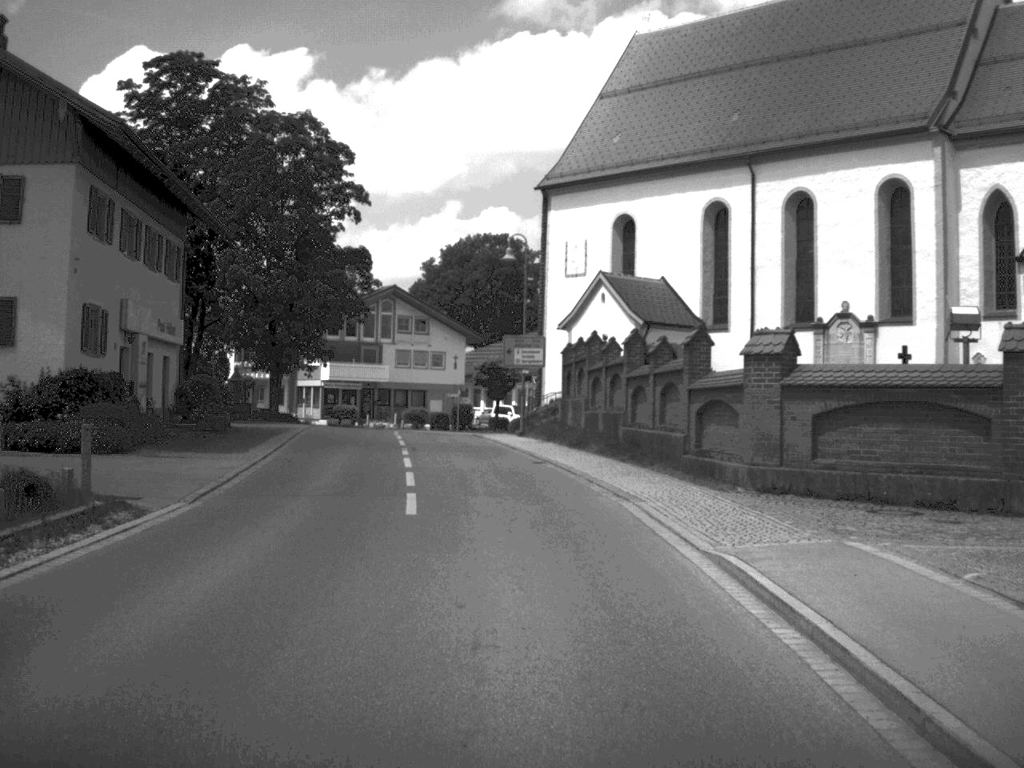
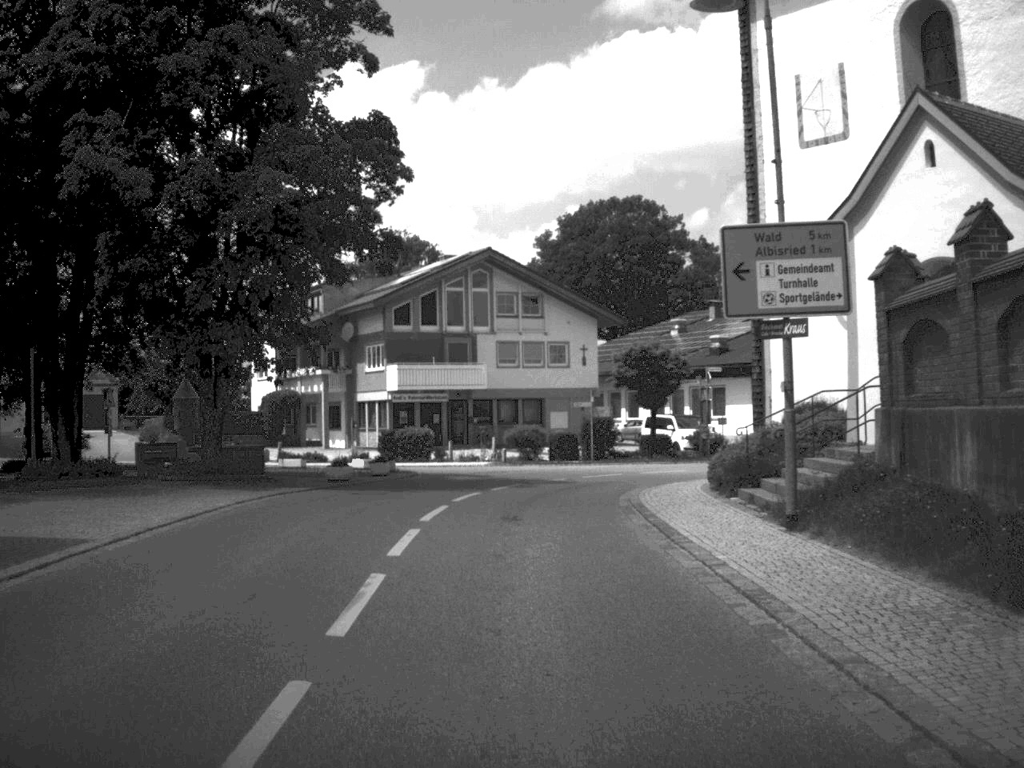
(-1.6, +30.0) m; -6°
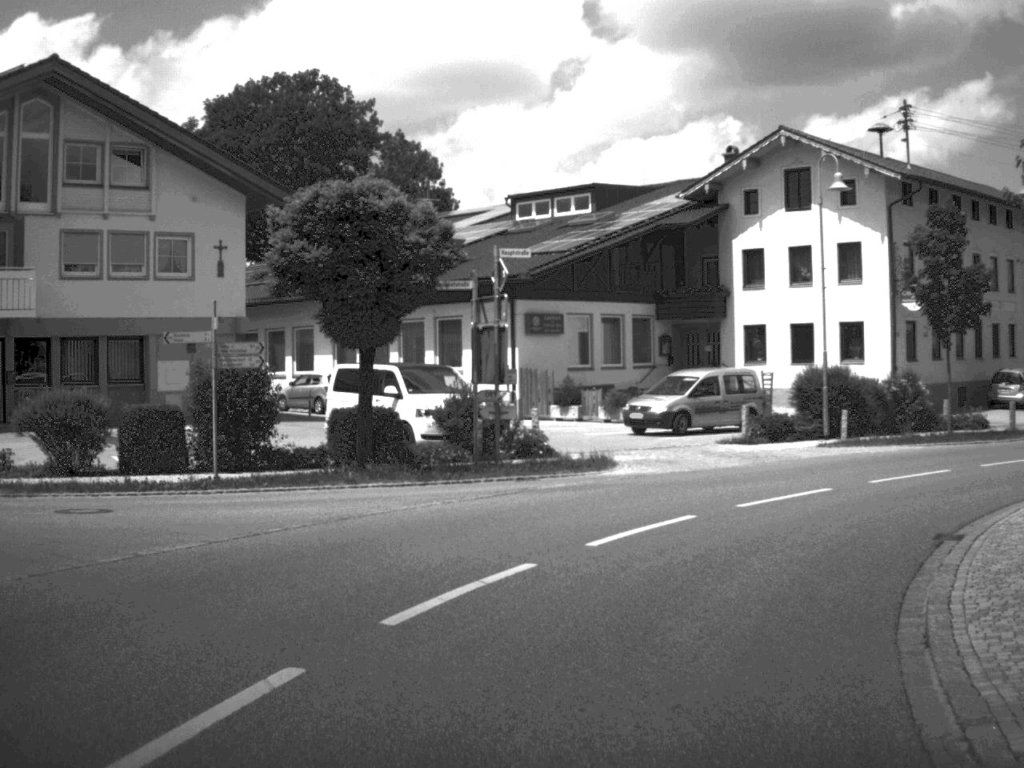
(+1.8, +30.3) m; +15°
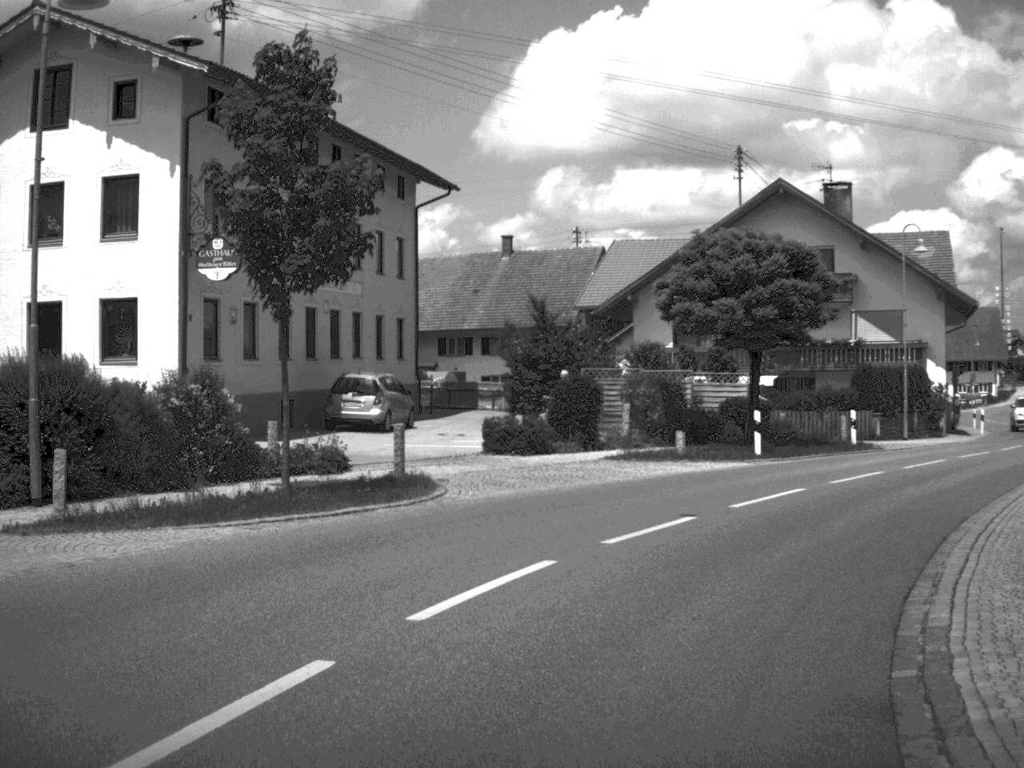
(+4.1, +15.6) m; +31°
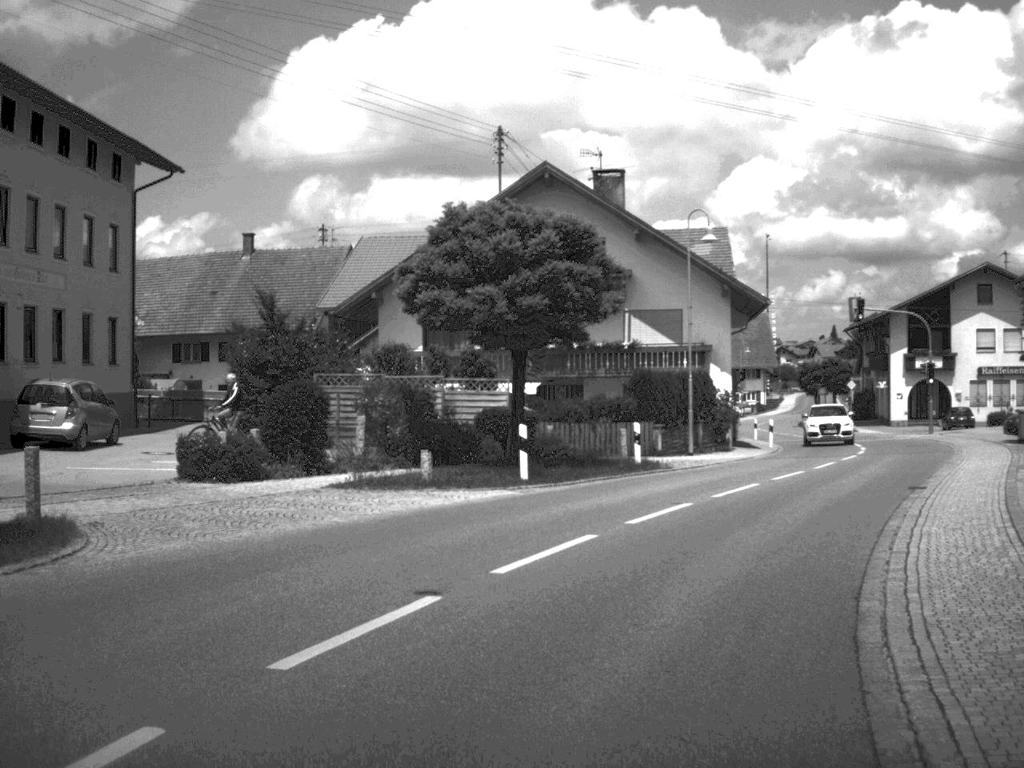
(+0.5, +5.5) m; +11°
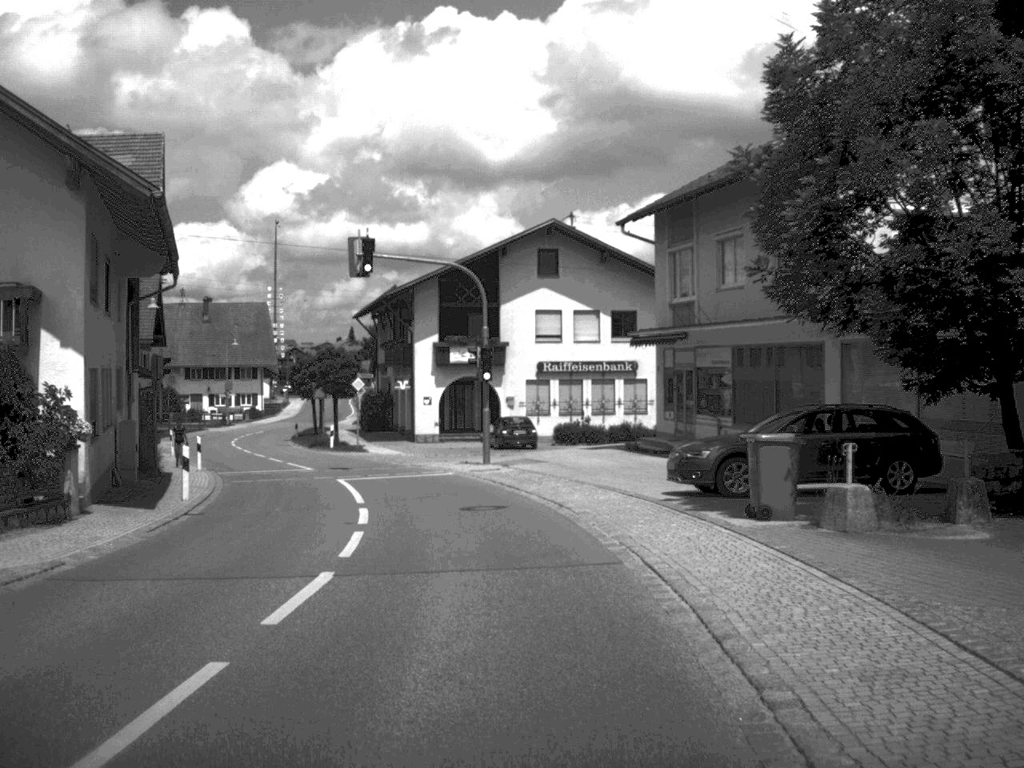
(+5.8, +22.6) m; +21°
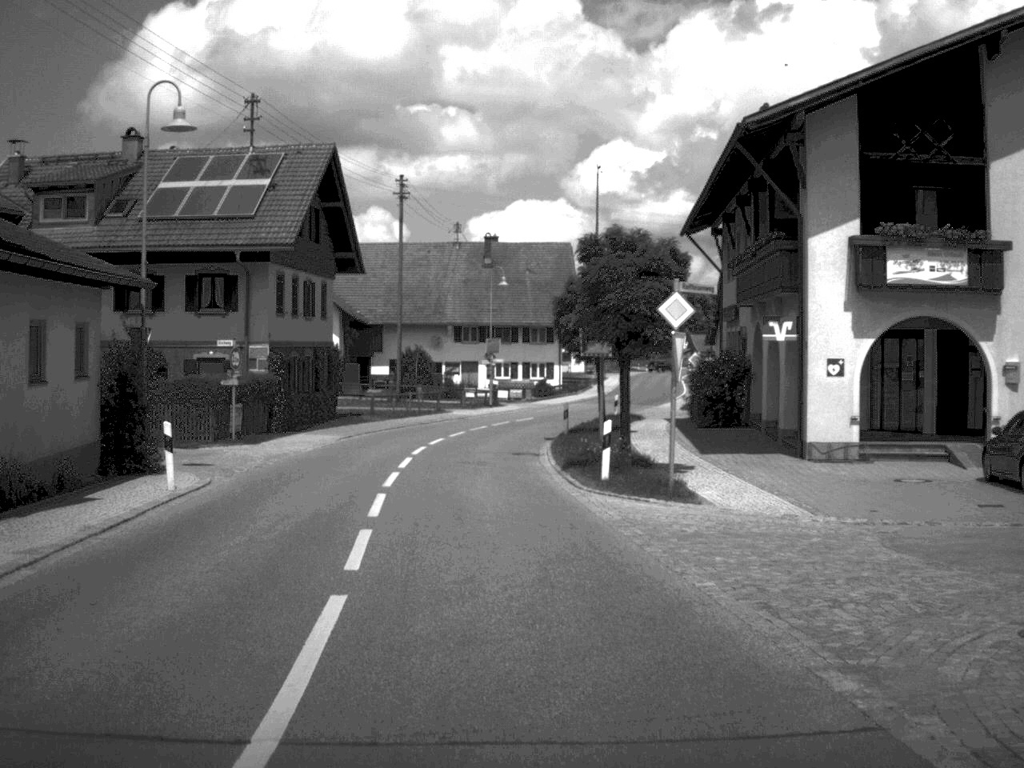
(-3.7, +33.0) m; -15°
